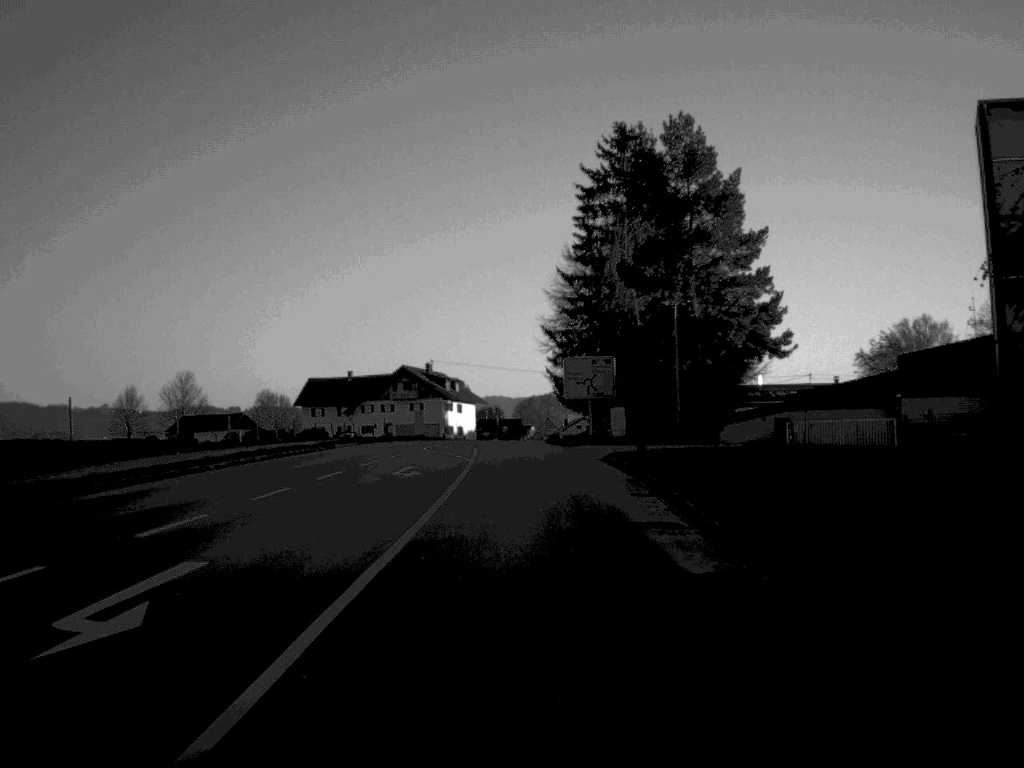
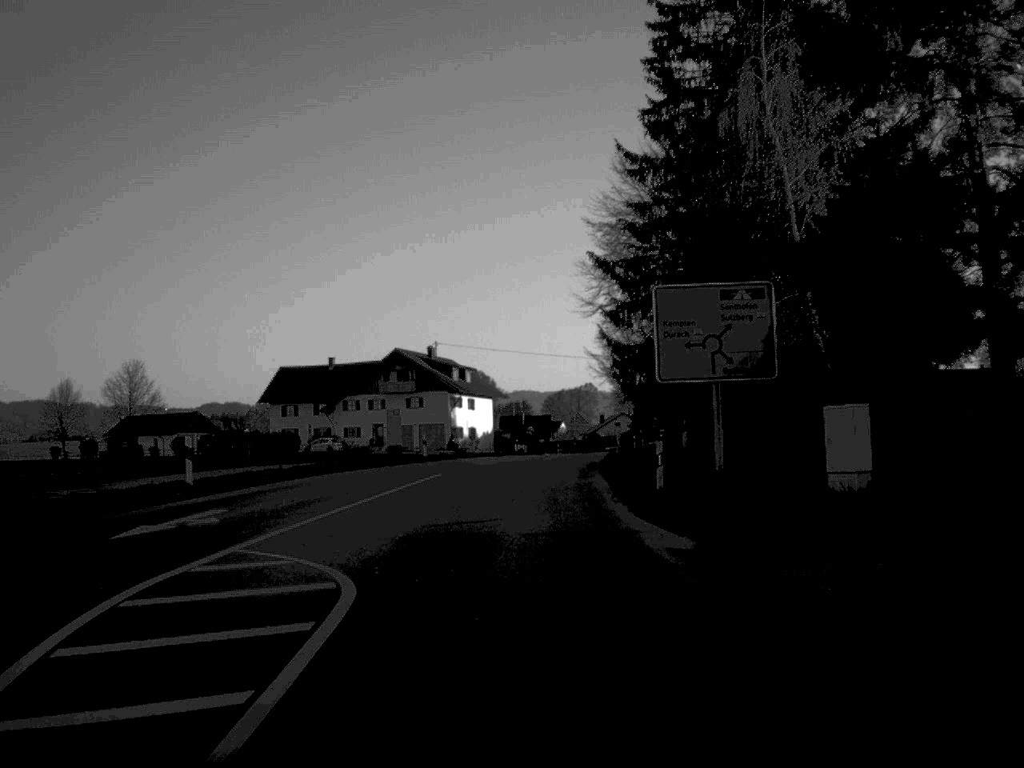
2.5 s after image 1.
(-0.3, +38.0) m; -1°
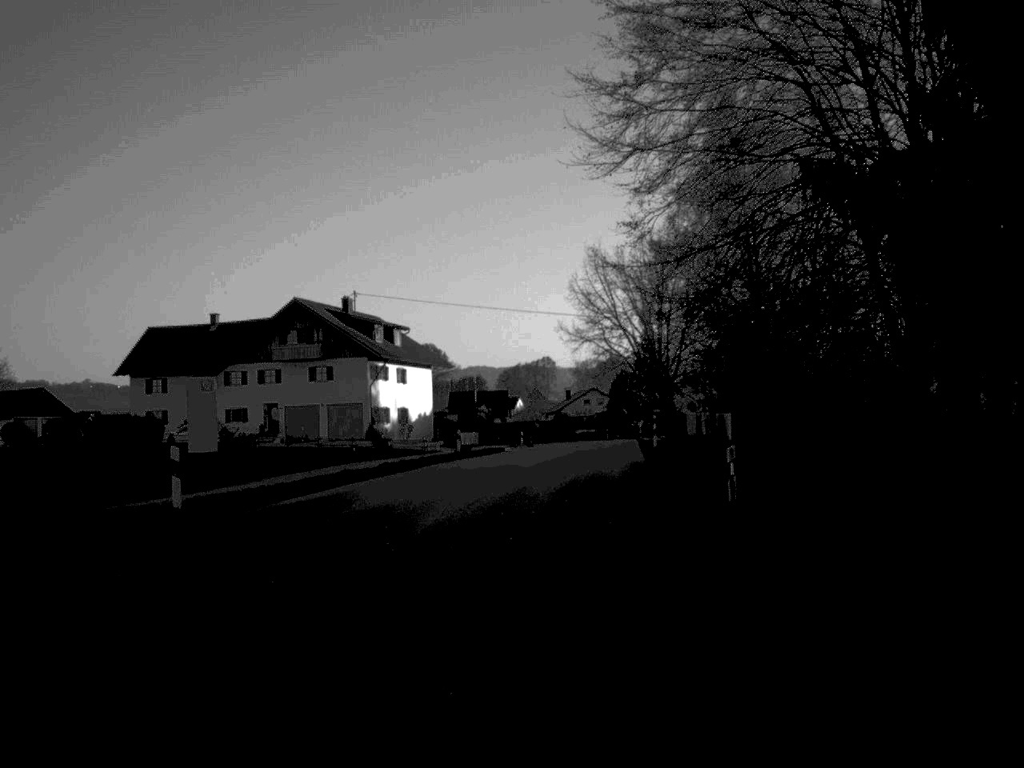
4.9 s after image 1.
(+0.2, +35.6) m; +2°
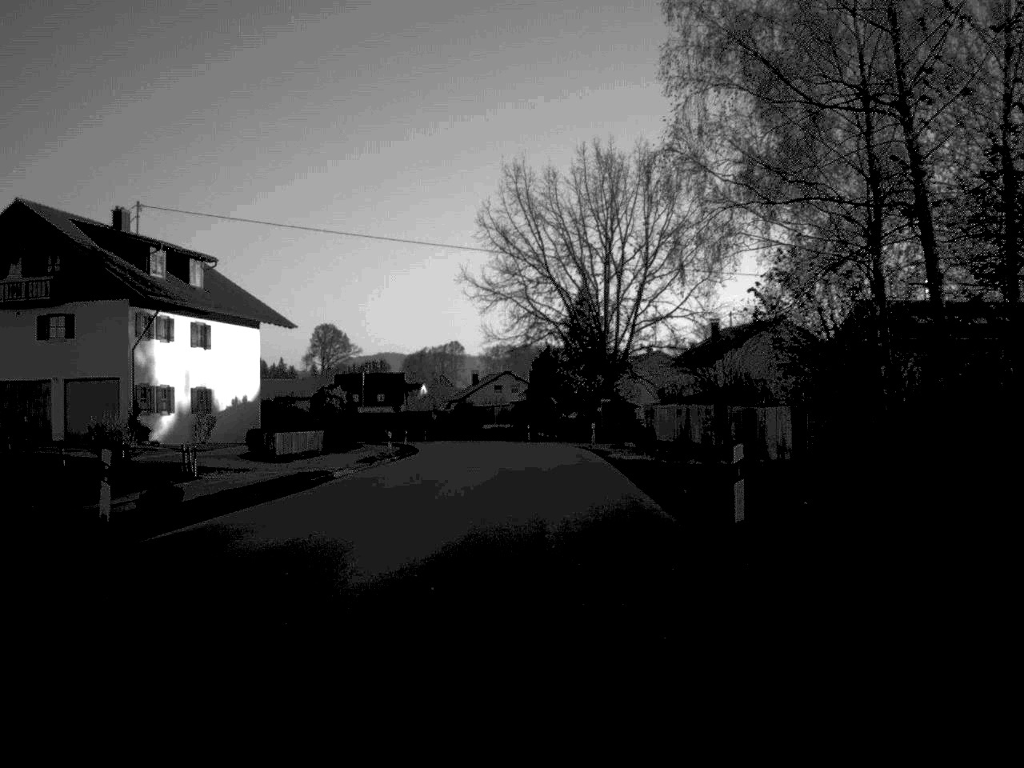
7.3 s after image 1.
(+1.4, +37.2) m; +4°
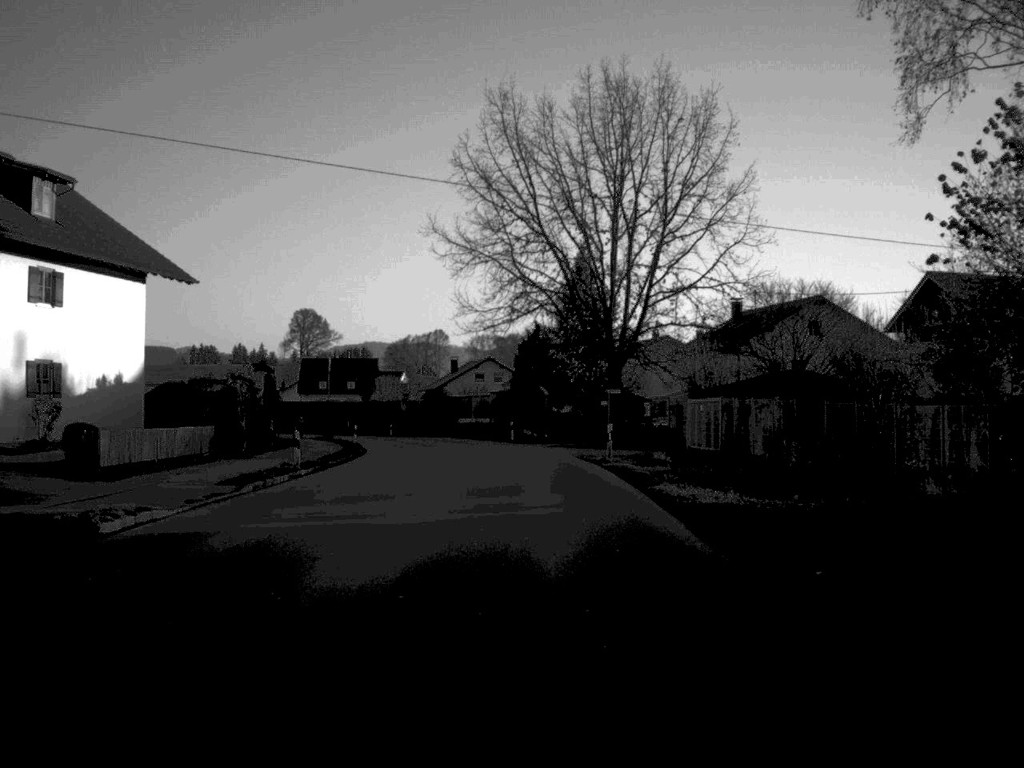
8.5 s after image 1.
(+0.1, +18.1) m; +1°
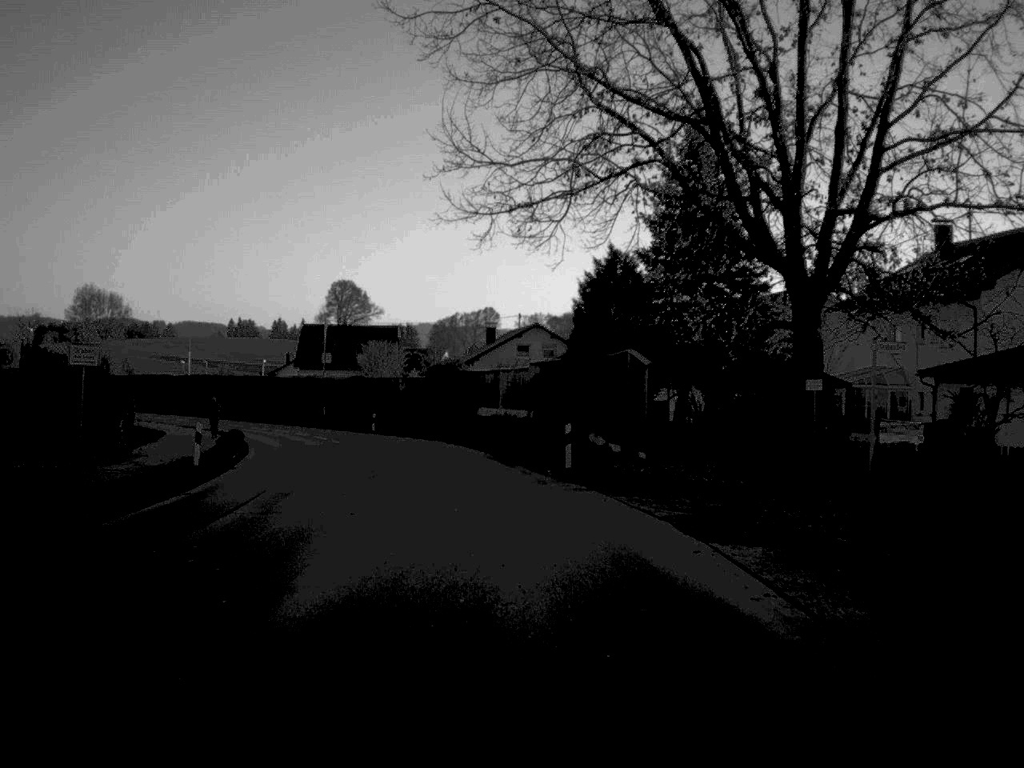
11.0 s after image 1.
(-0.4, +38.3) m; -3°
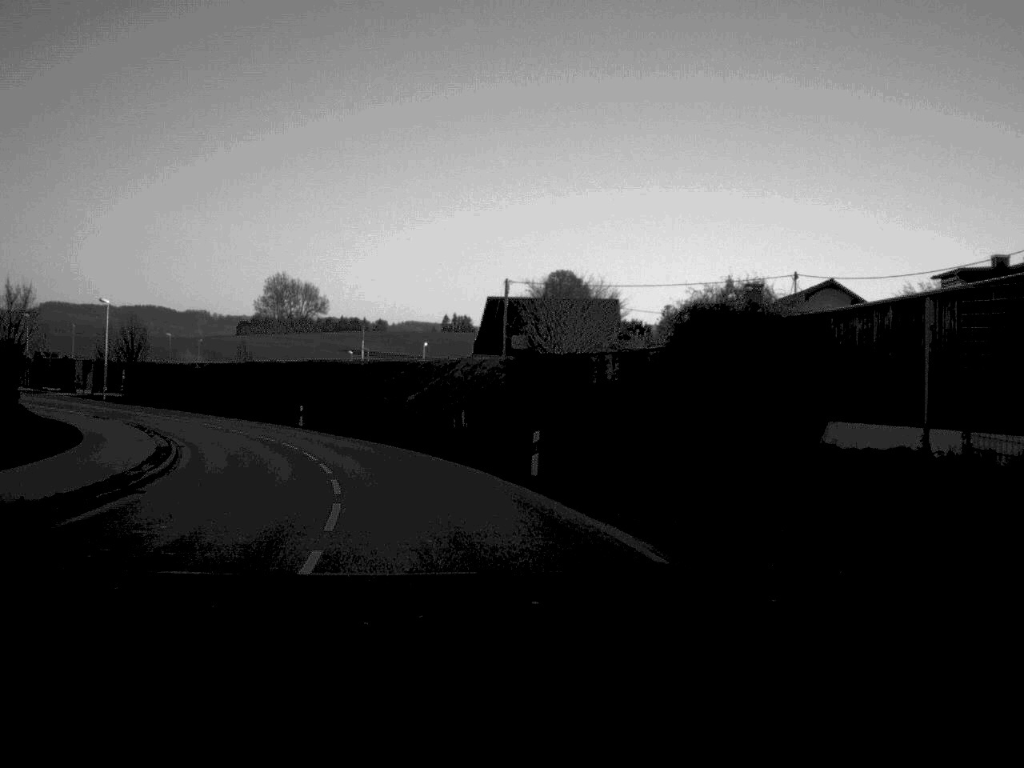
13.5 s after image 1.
(-3.1, +38.6) m; -10°
